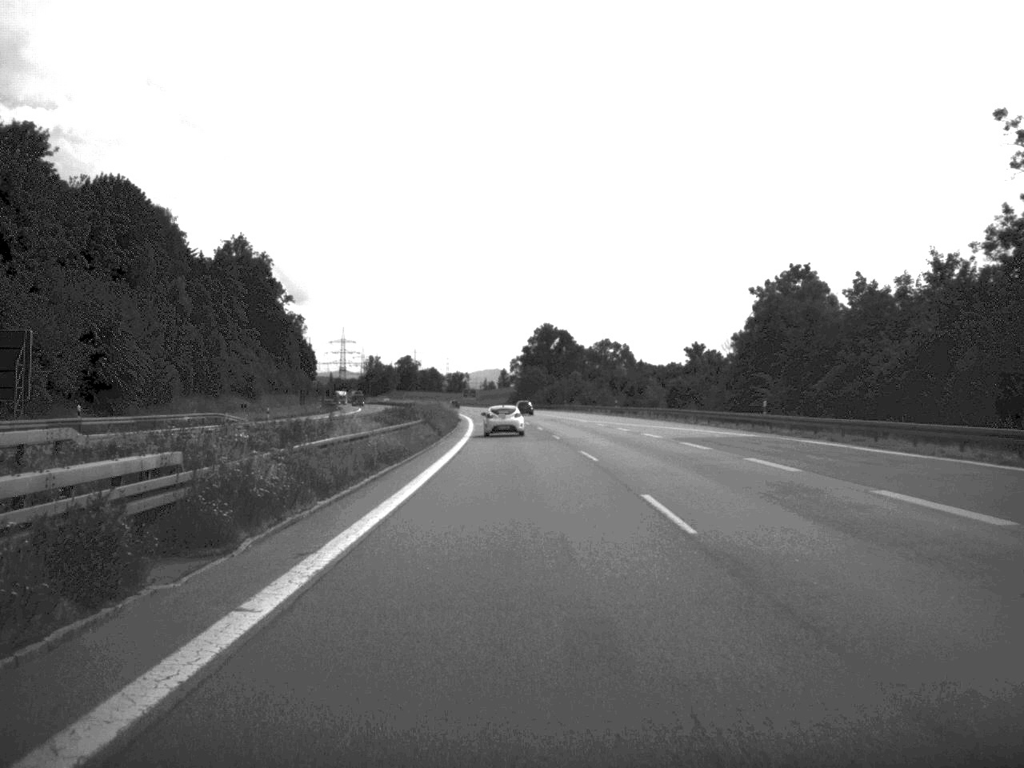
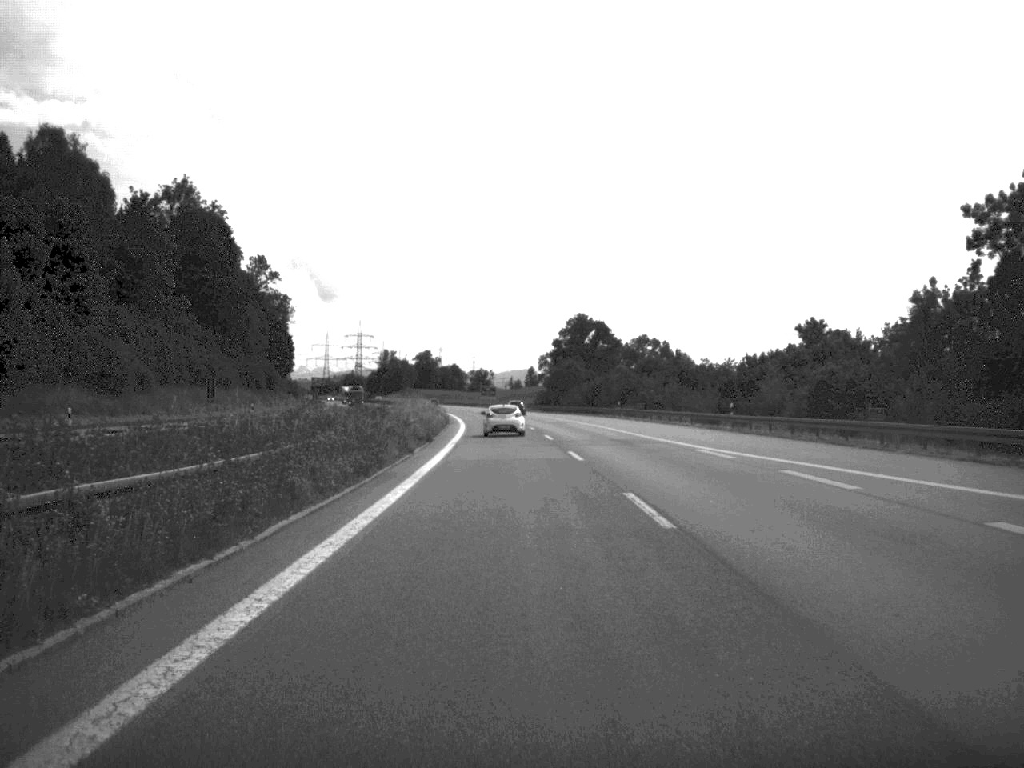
(-0.5, +52.3) m; -1°
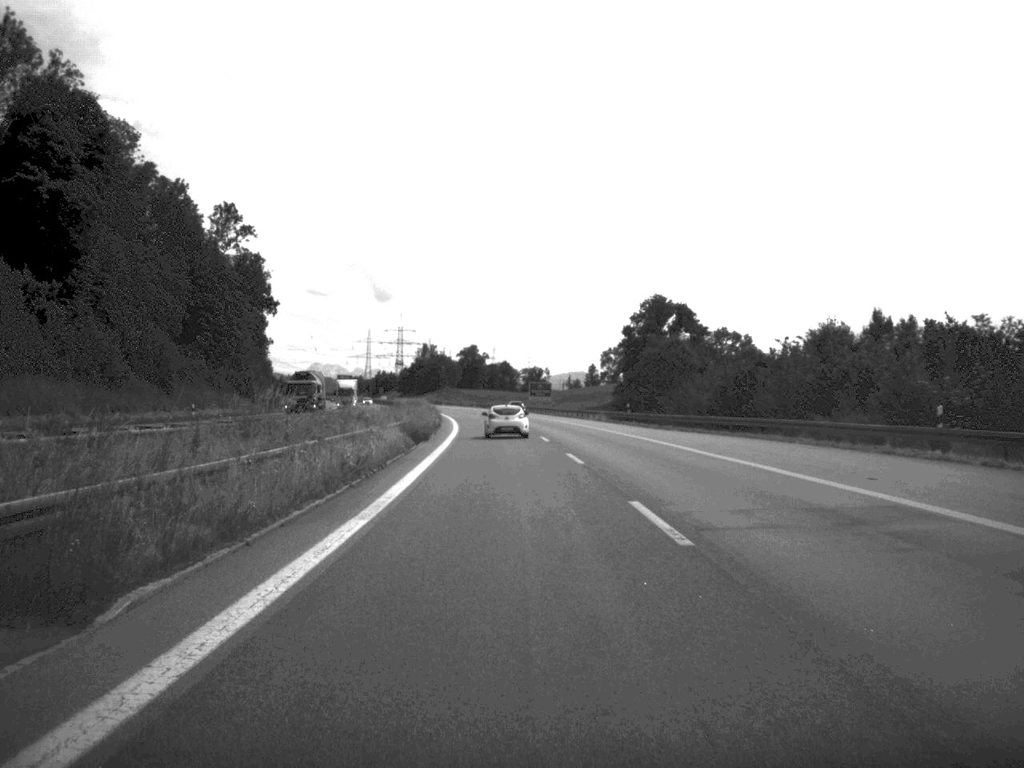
(-1.6, +72.5) m; -3°
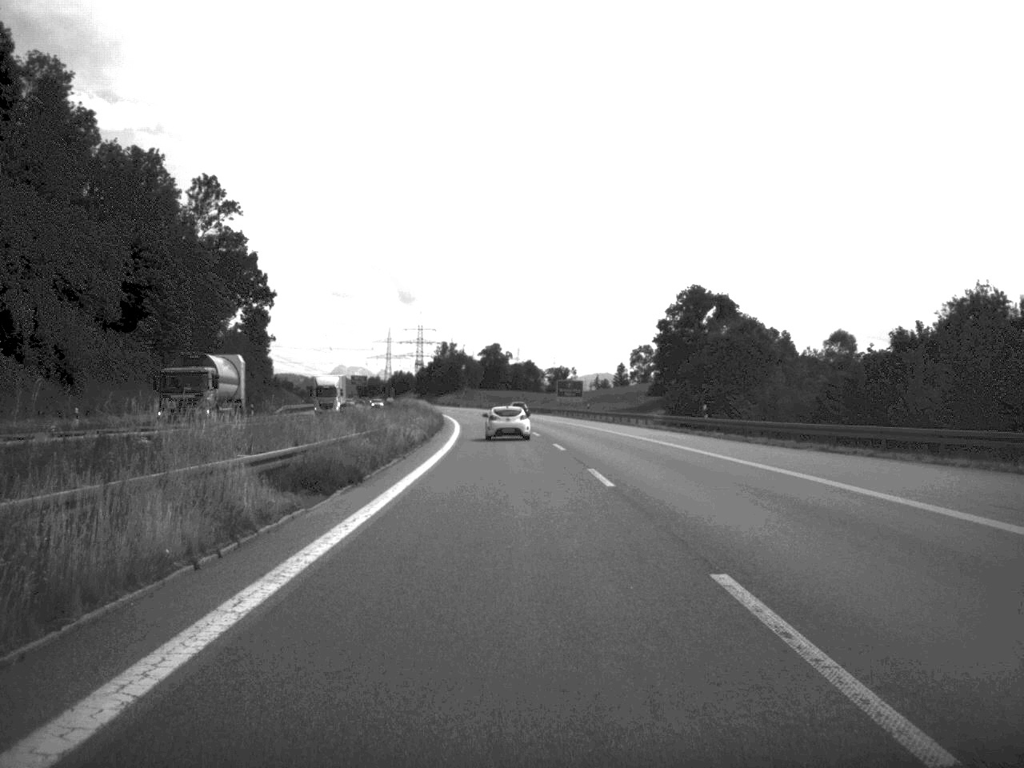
(-0.3, +25.9) m; -1°
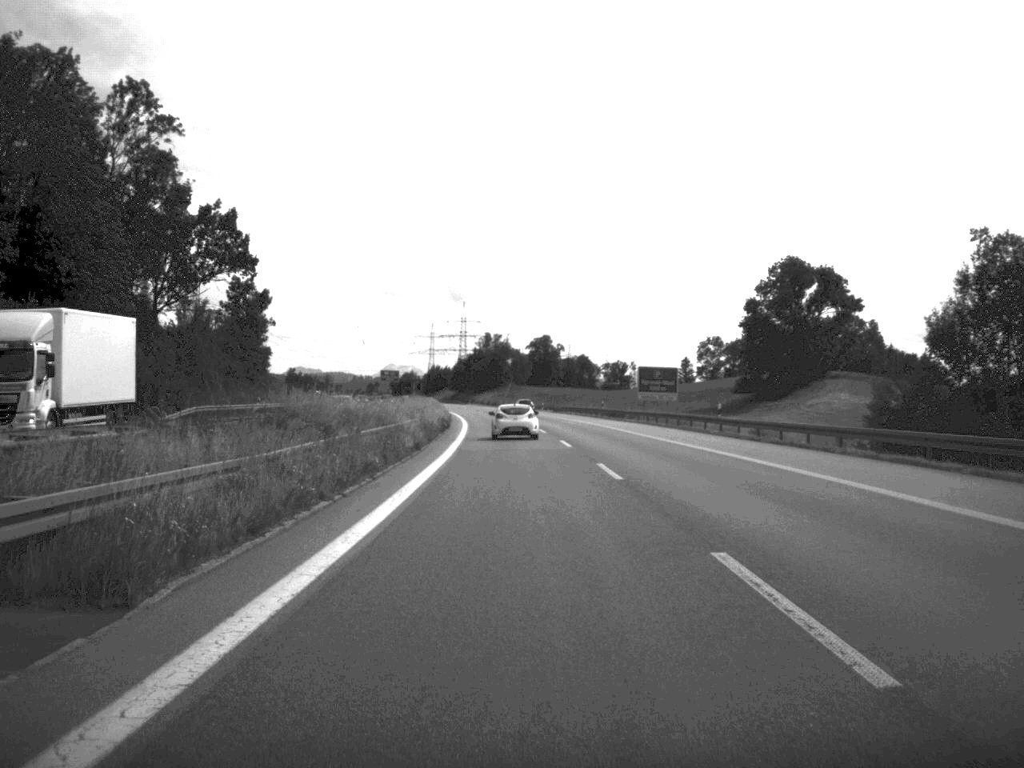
(-1.1, +51.5) m; -2°
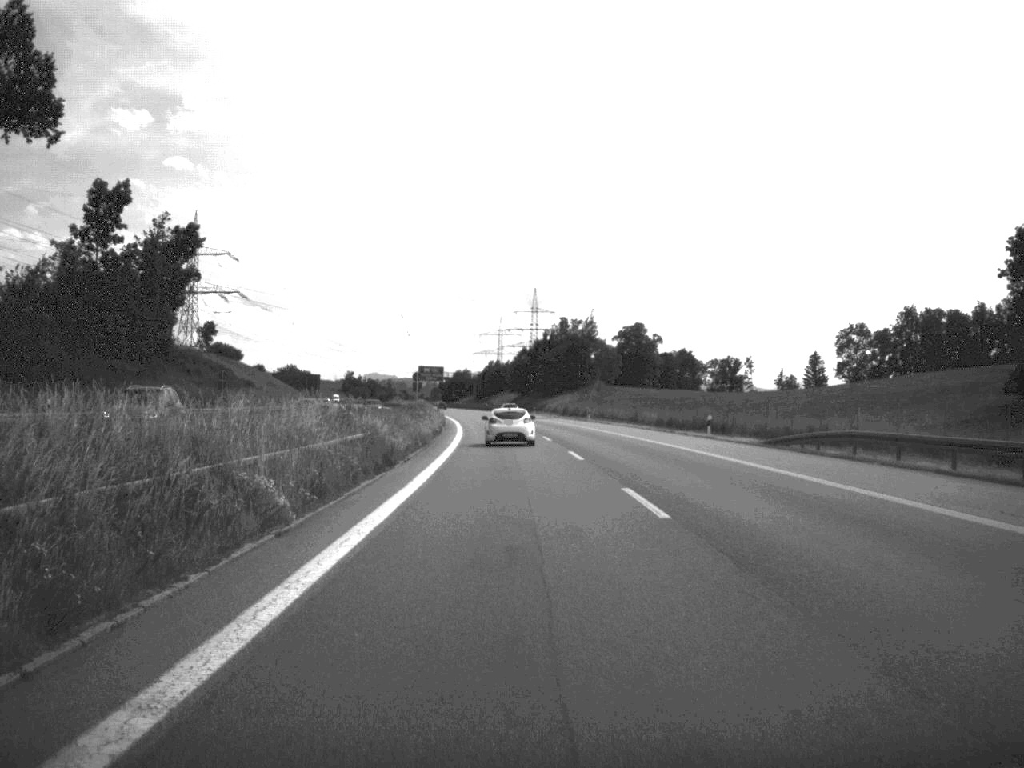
(-2.9, +95.8) m; -3°
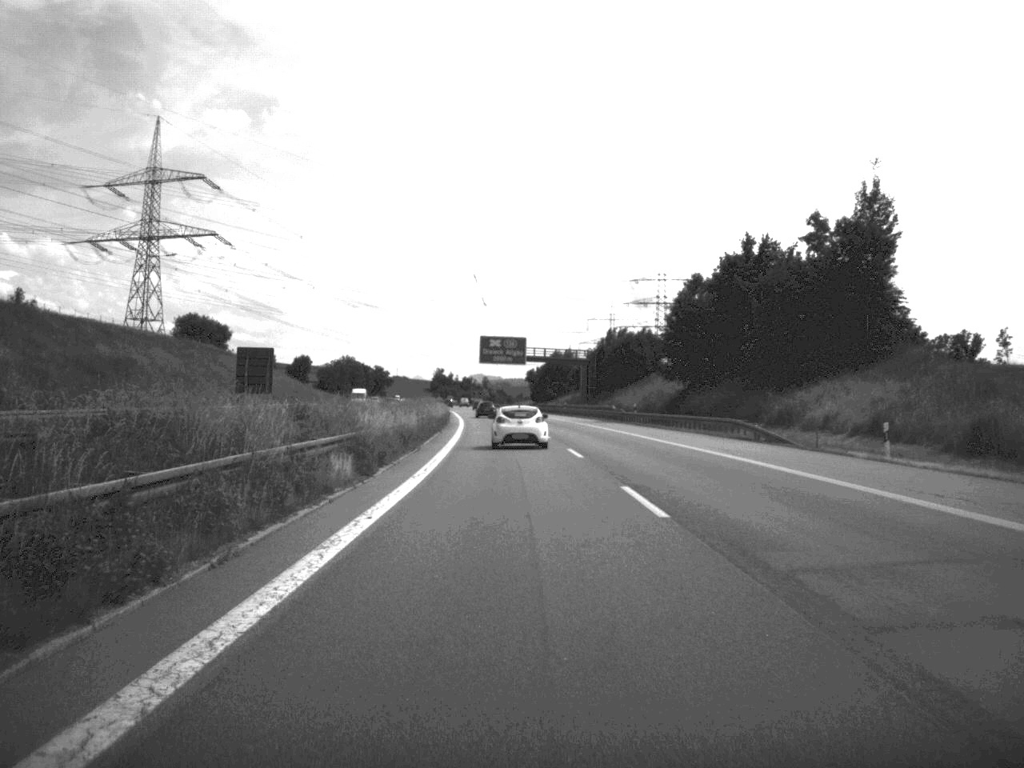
(-5.4, +123.9) m; -5°
